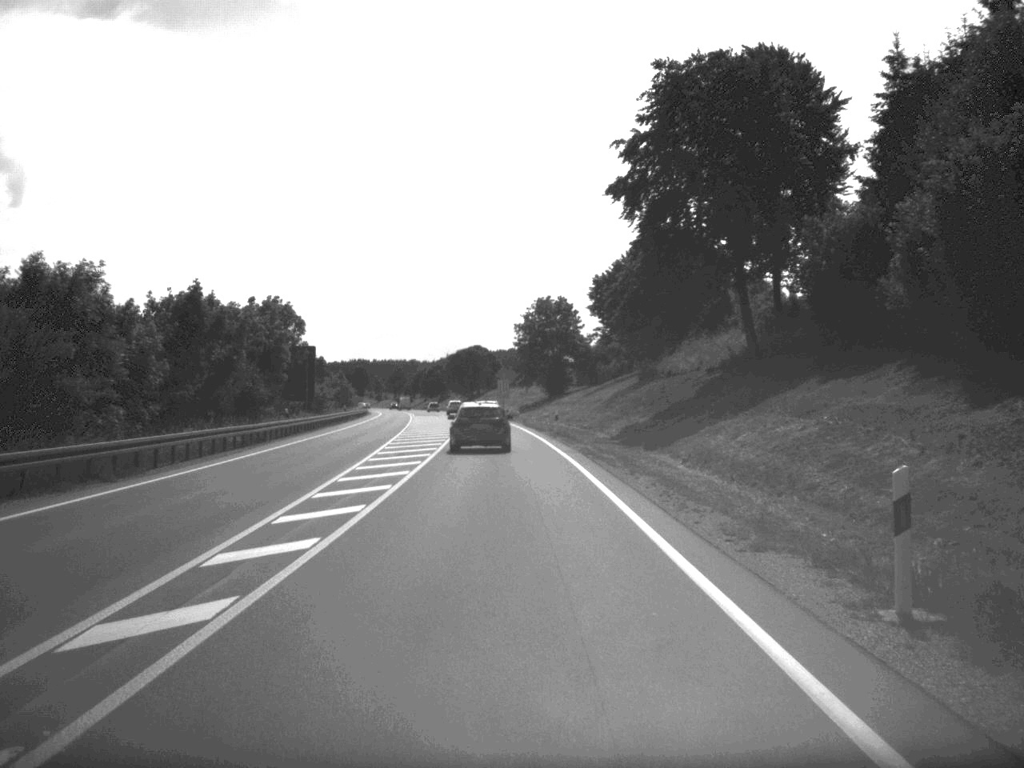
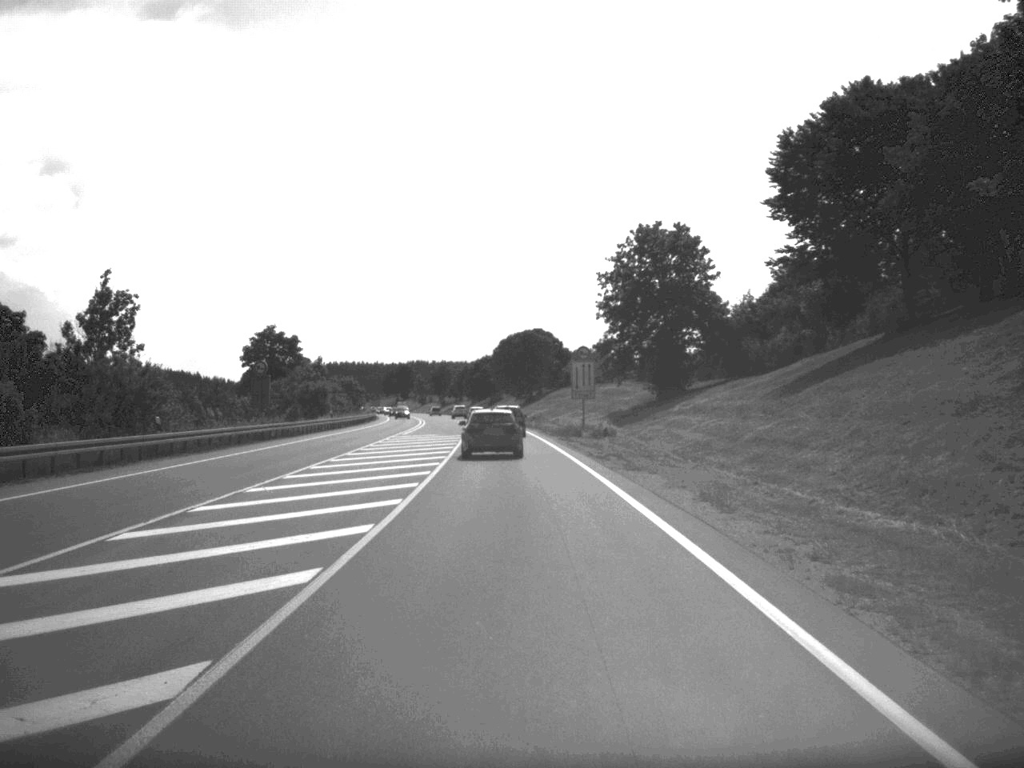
(-1.9, +69.6) m; -3°
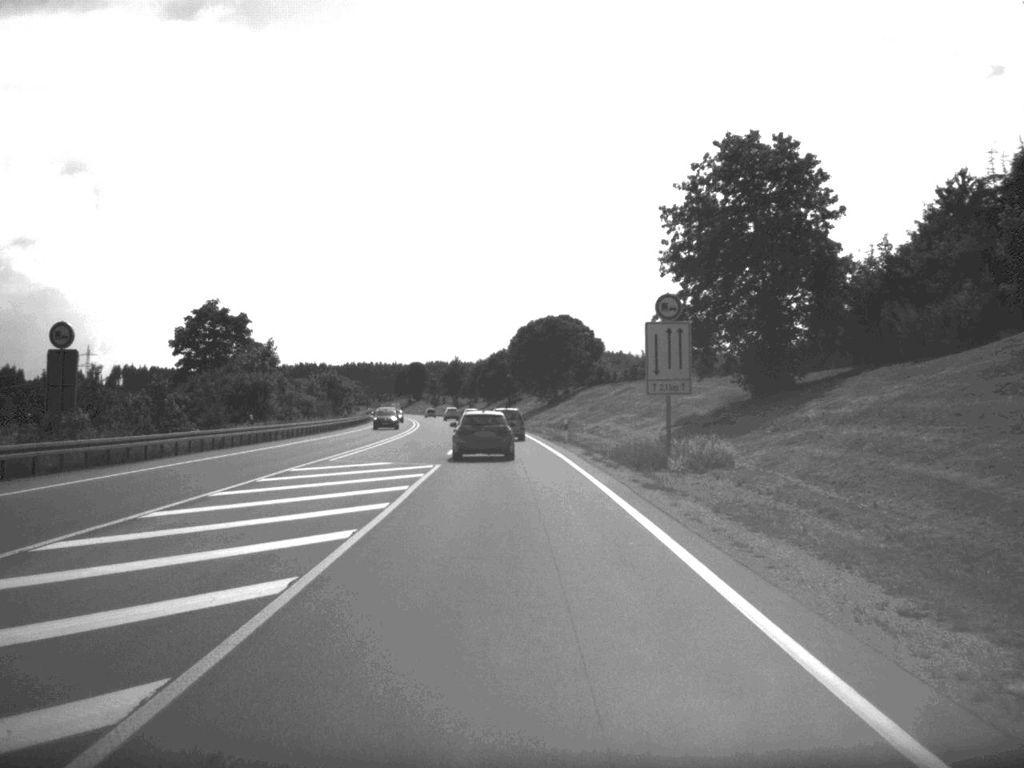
(-0.3, +32.0) m; -1°
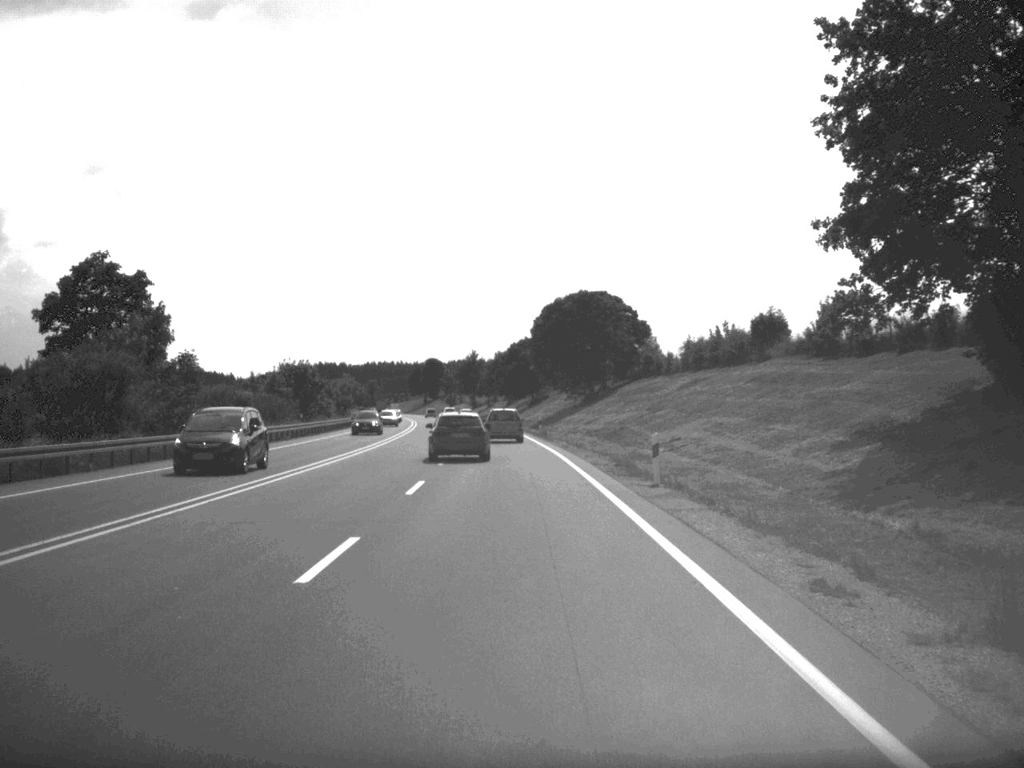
(-0.3, +31.1) m; -1°
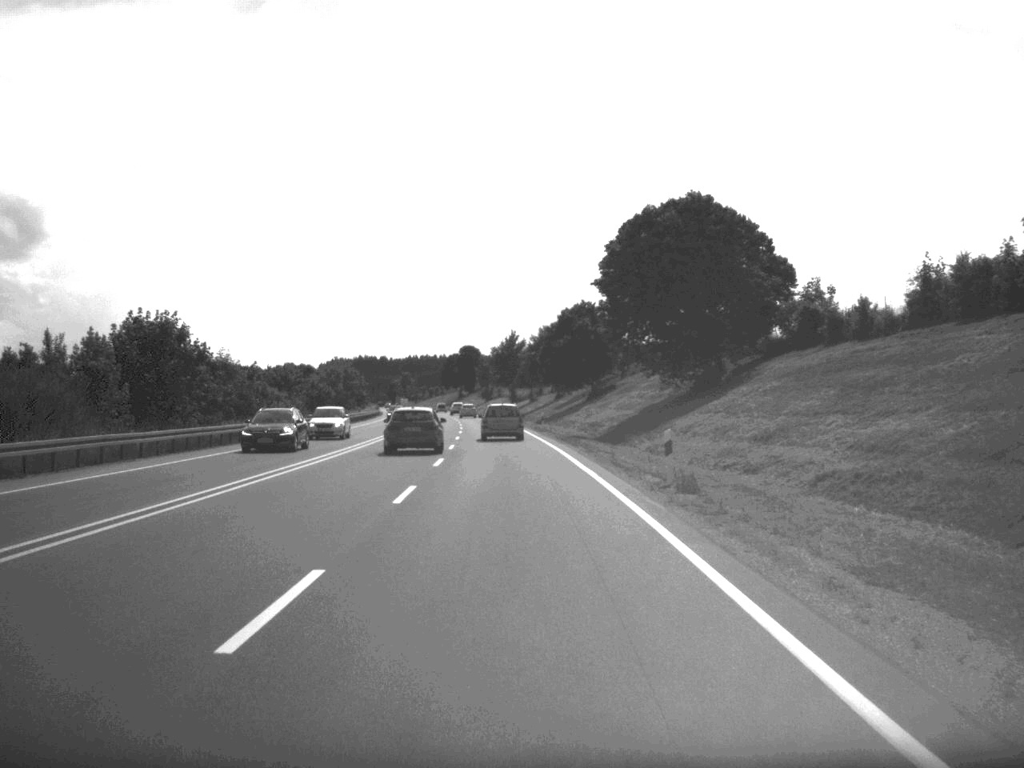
(-0.9, +50.9) m; -2°
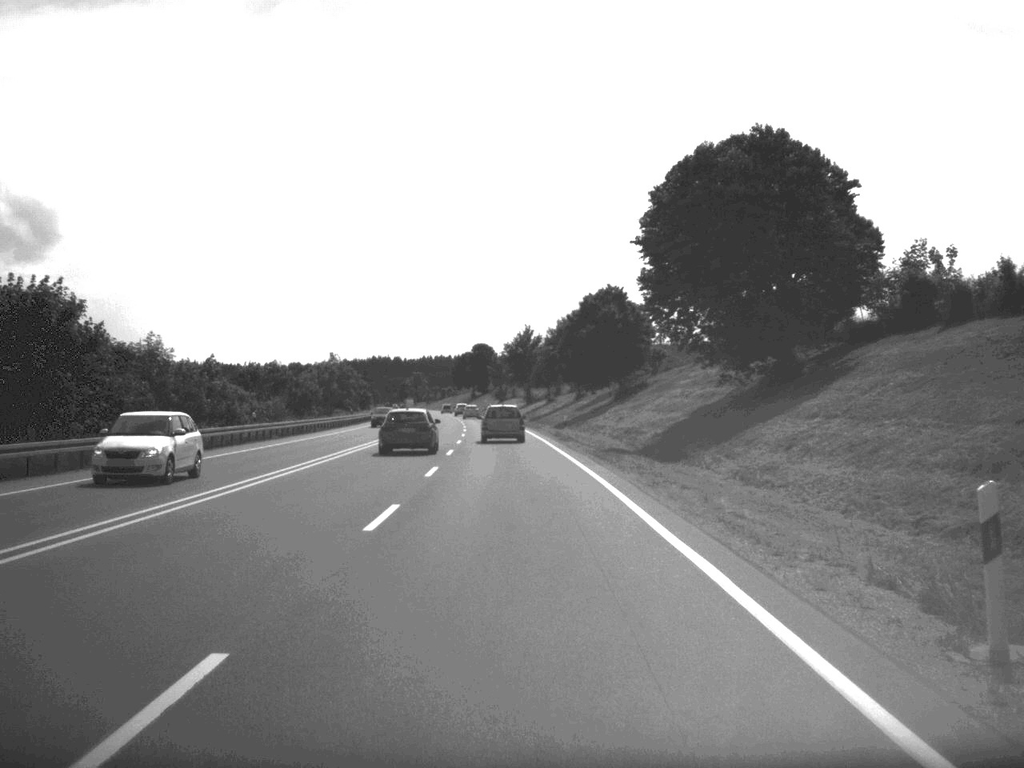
(-0.1, +16.0) m; -1°
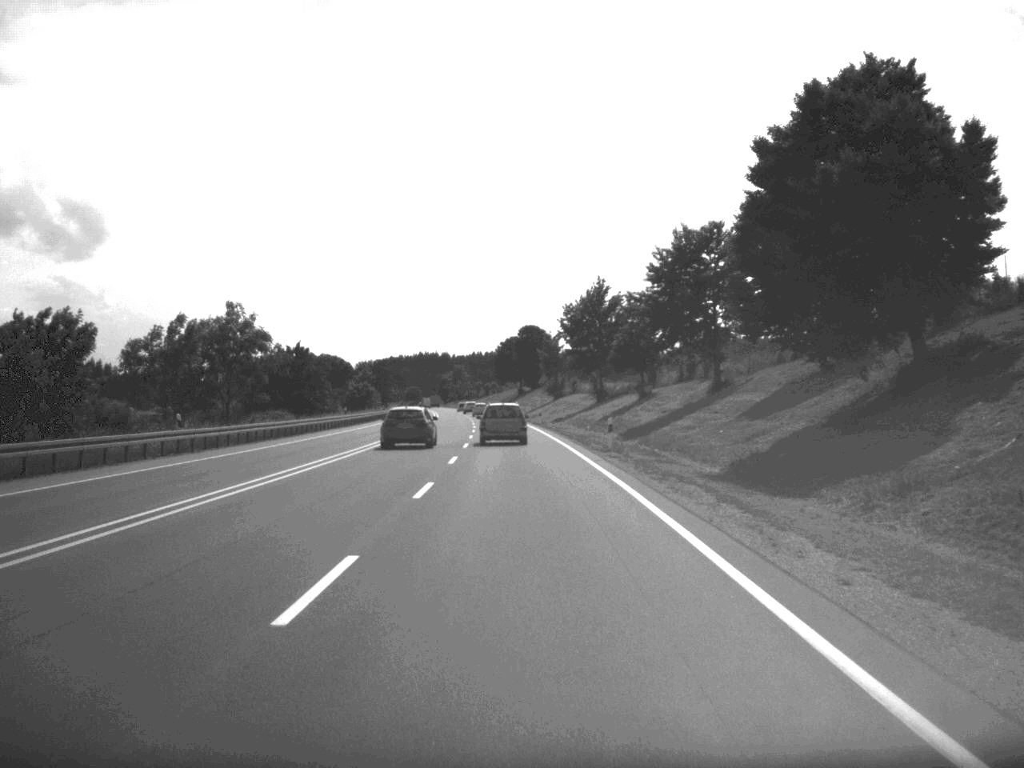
(-1.5, +66.1) m; -2°
